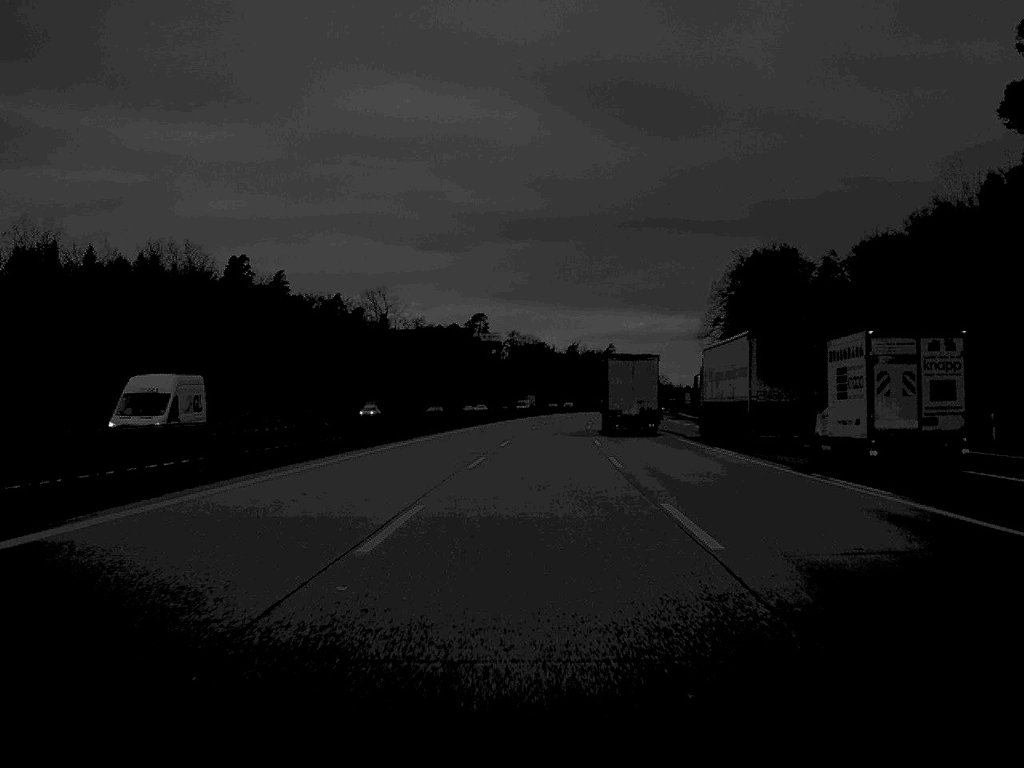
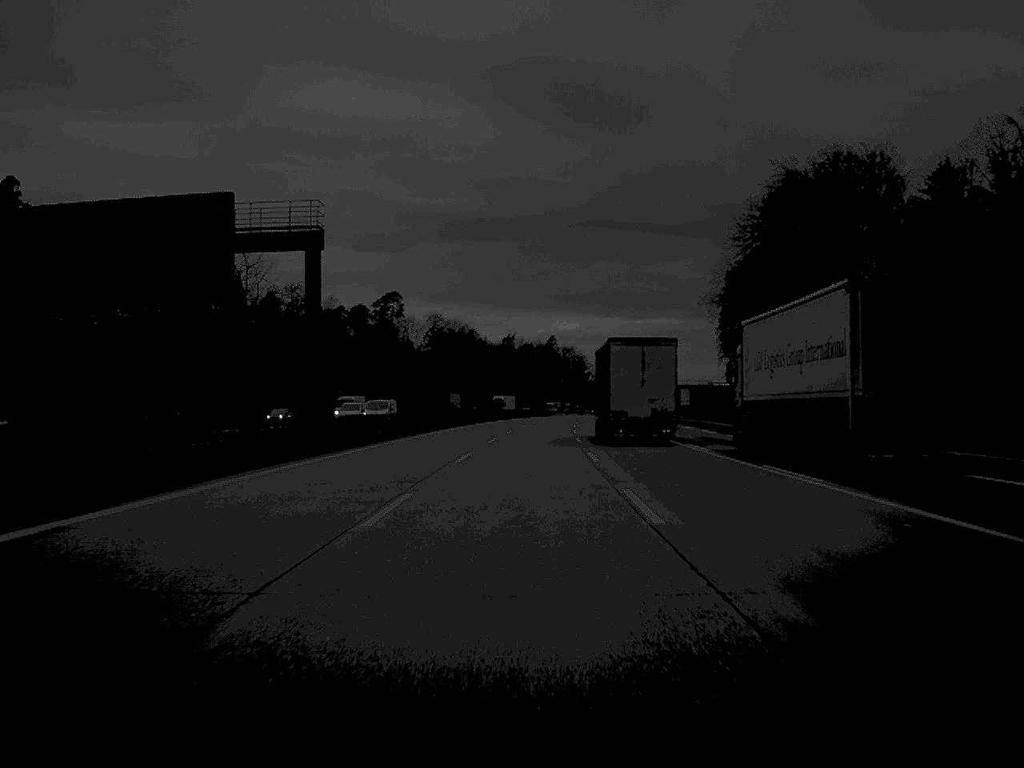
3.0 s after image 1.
(+2.5, +86.2) m; +3°
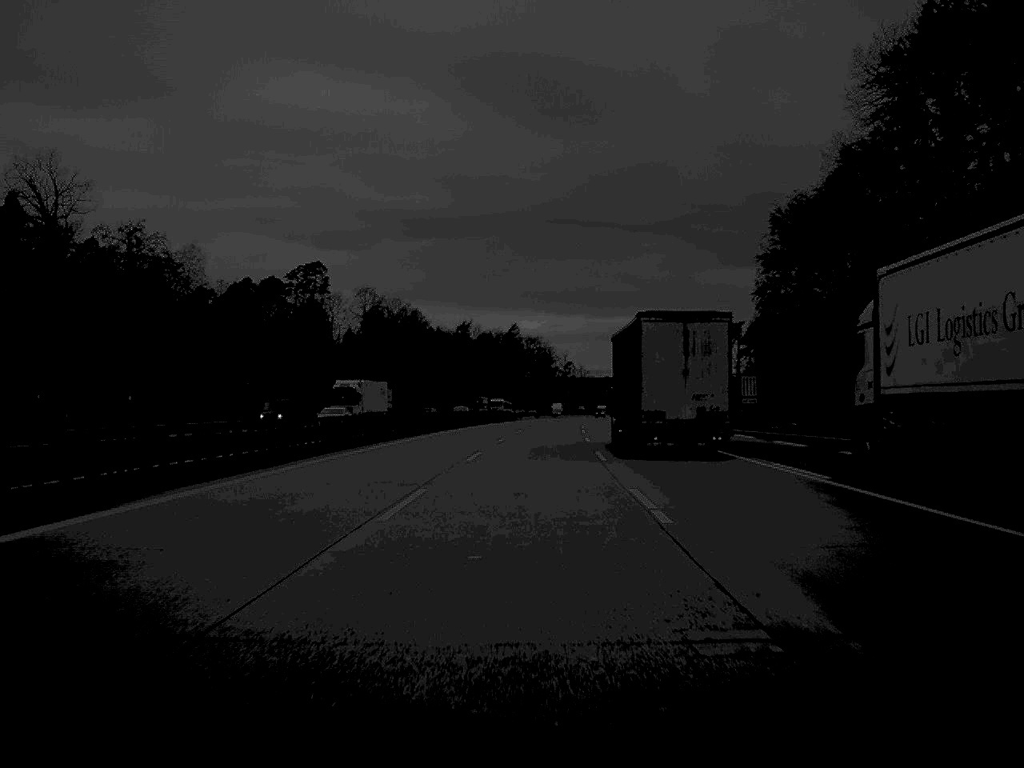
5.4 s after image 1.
(+1.0, +71.7) m; +2°
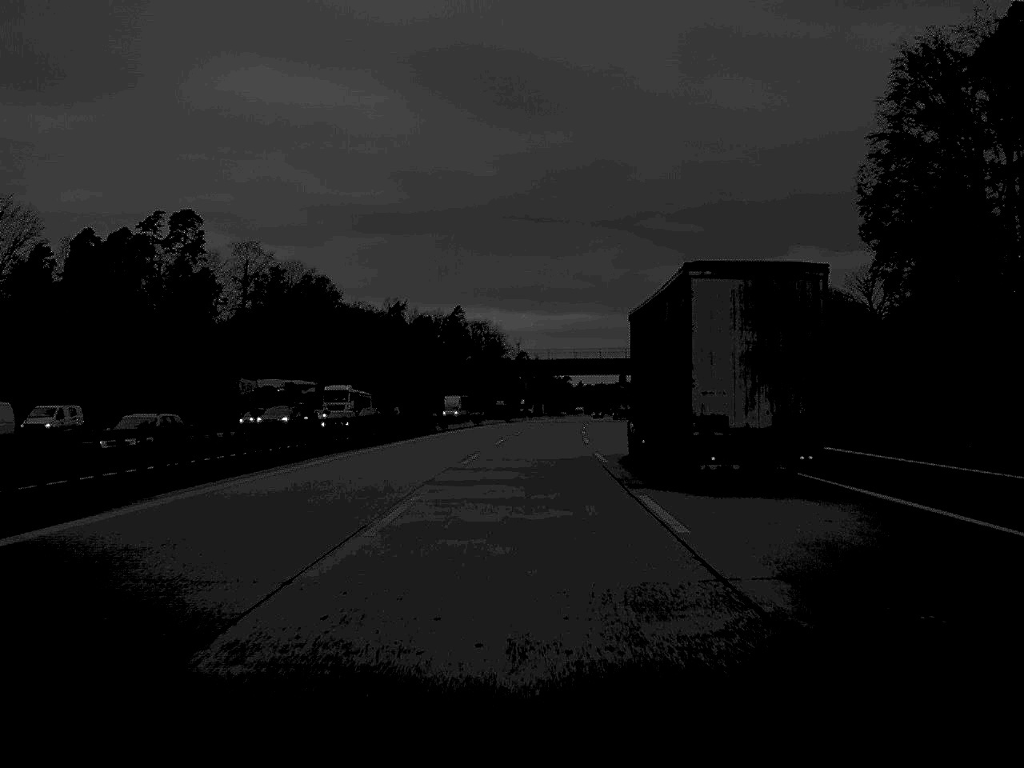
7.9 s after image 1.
(+1.4, +71.6) m; +2°
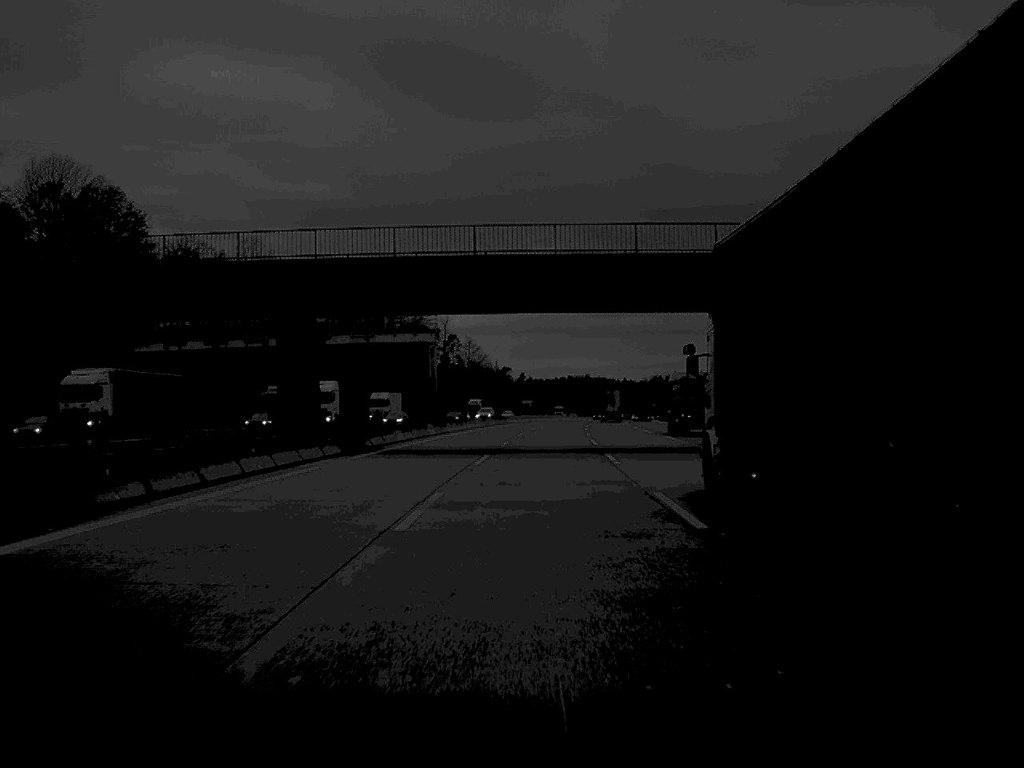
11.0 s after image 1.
(+1.9, +89.4) m; +3°
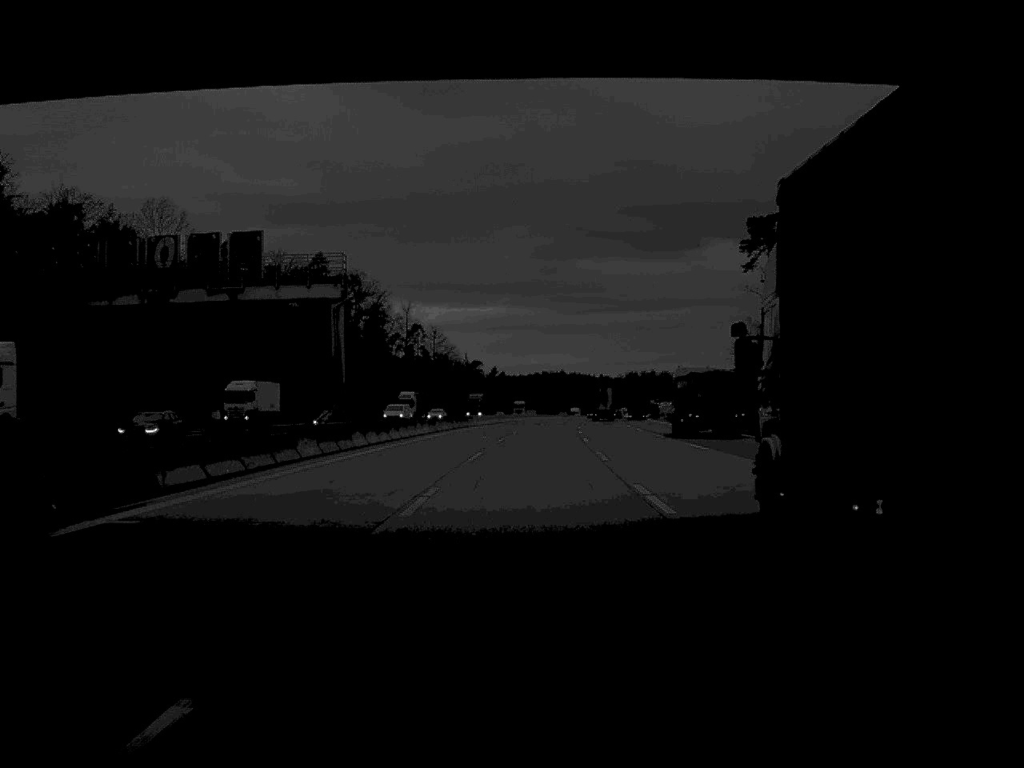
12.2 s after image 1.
(+0.4, +33.8) m; +1°
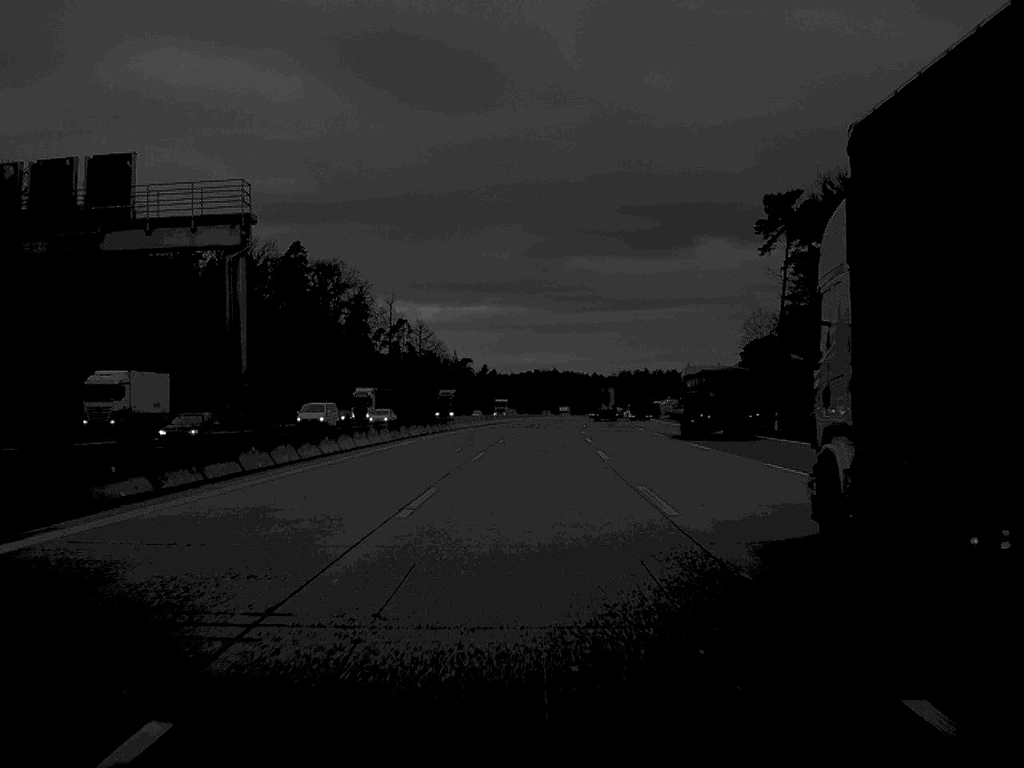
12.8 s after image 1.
(+0.1, +17.7) m; 0°
